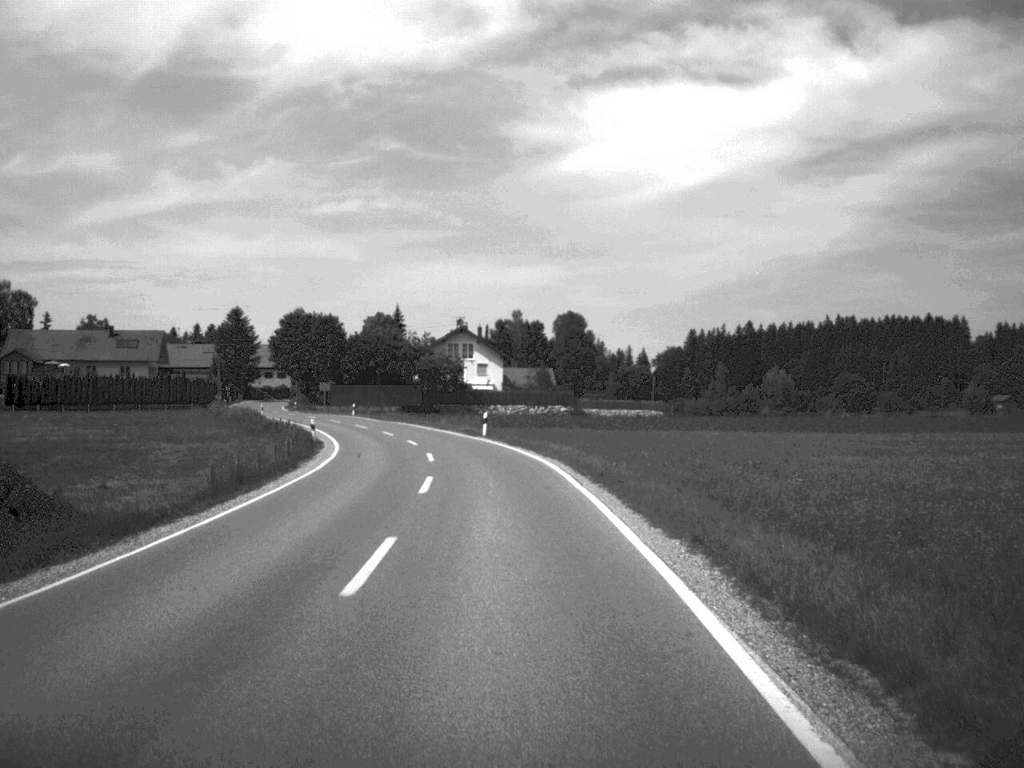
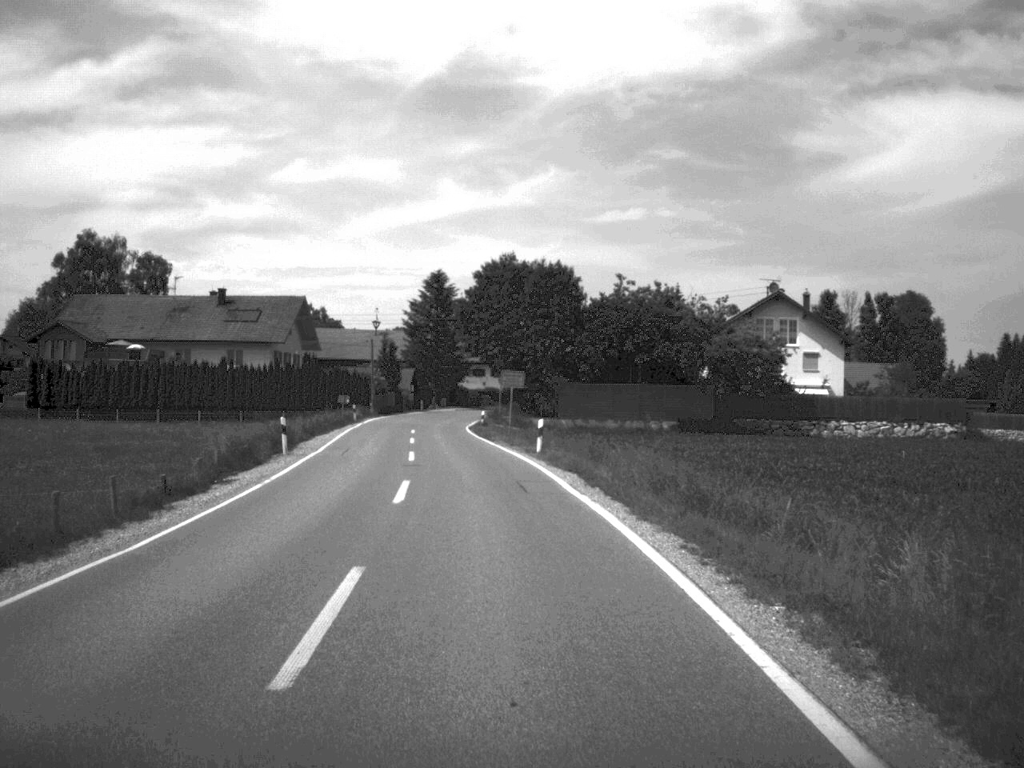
(-5.7, +61.4) m; -13°
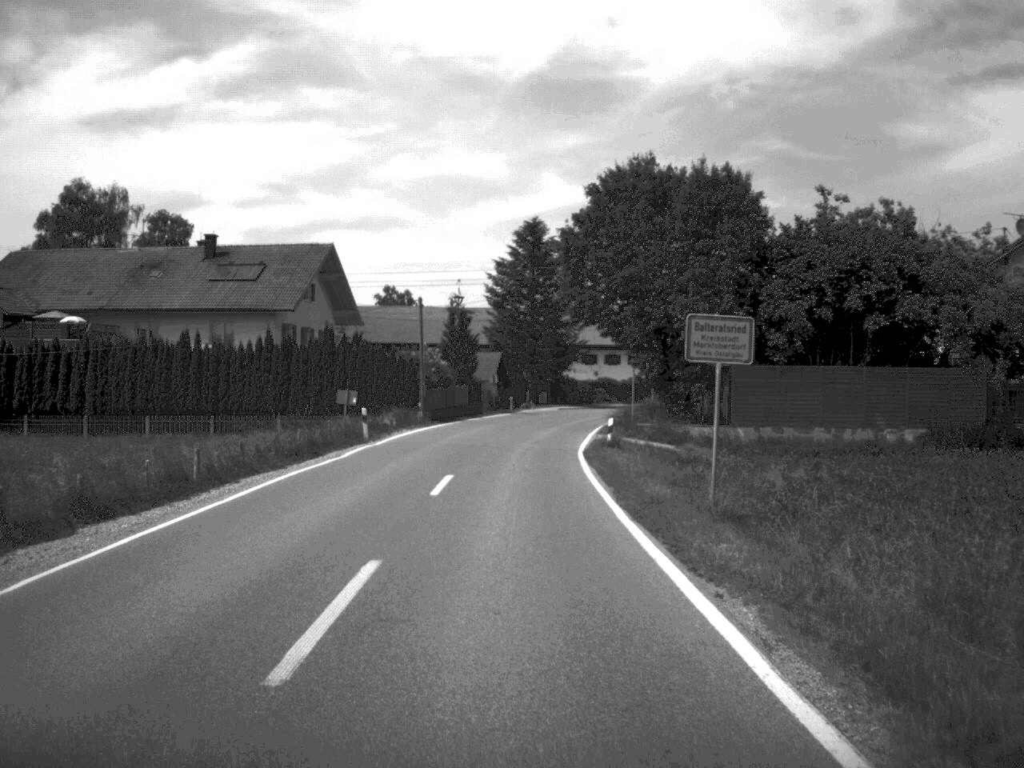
(-1.7, +35.0) m; -5°
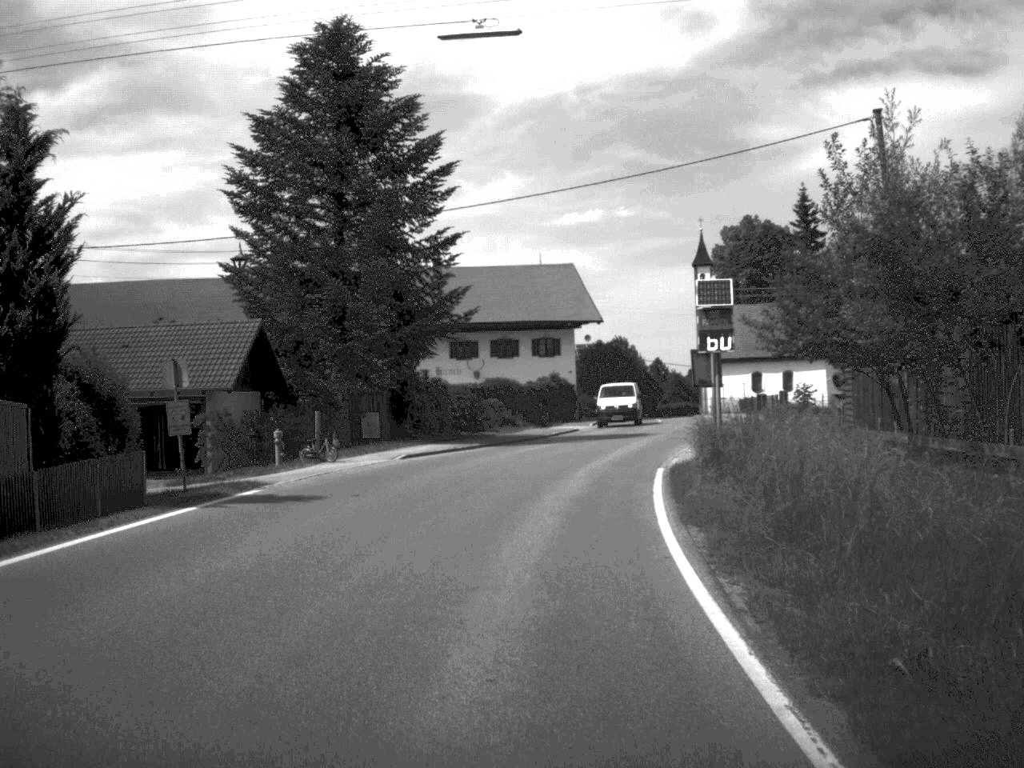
(+1.7, +53.6) m; +6°
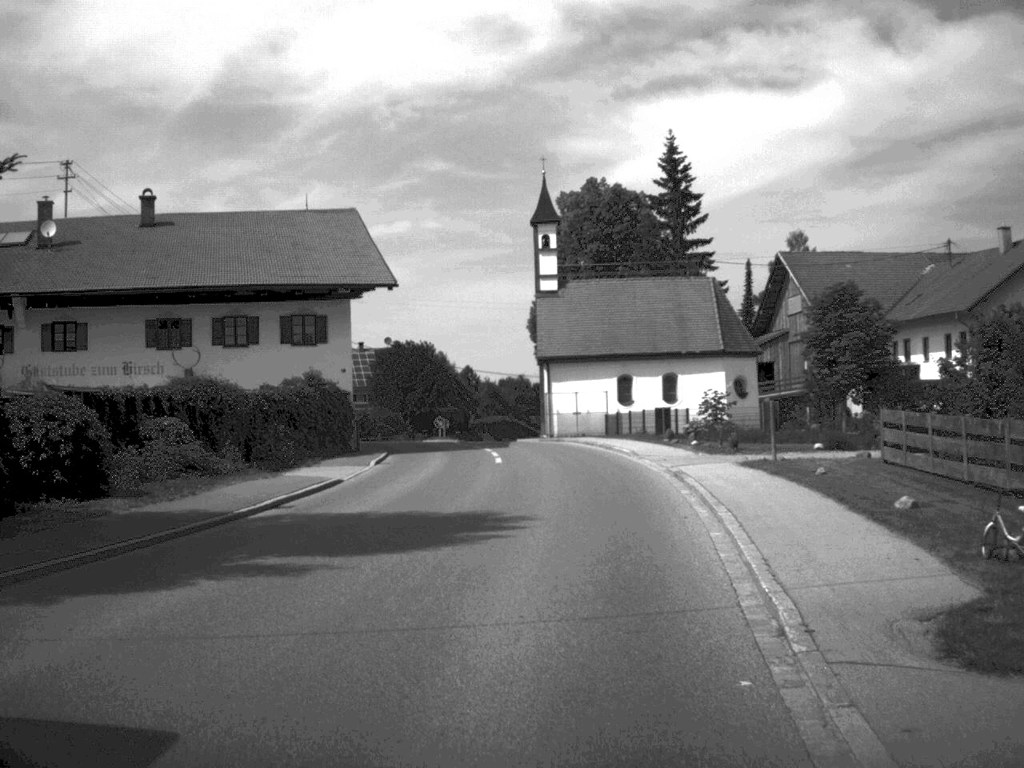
(+1.9, +27.5) m; +9°
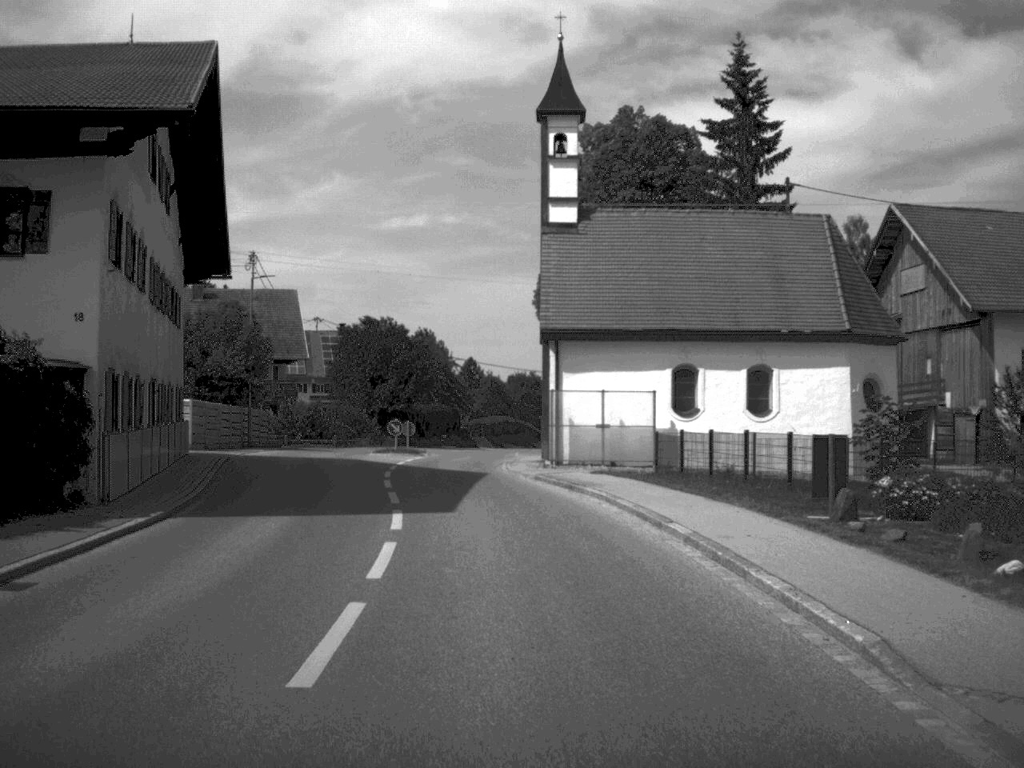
(+0.5, +24.4) m; -1°
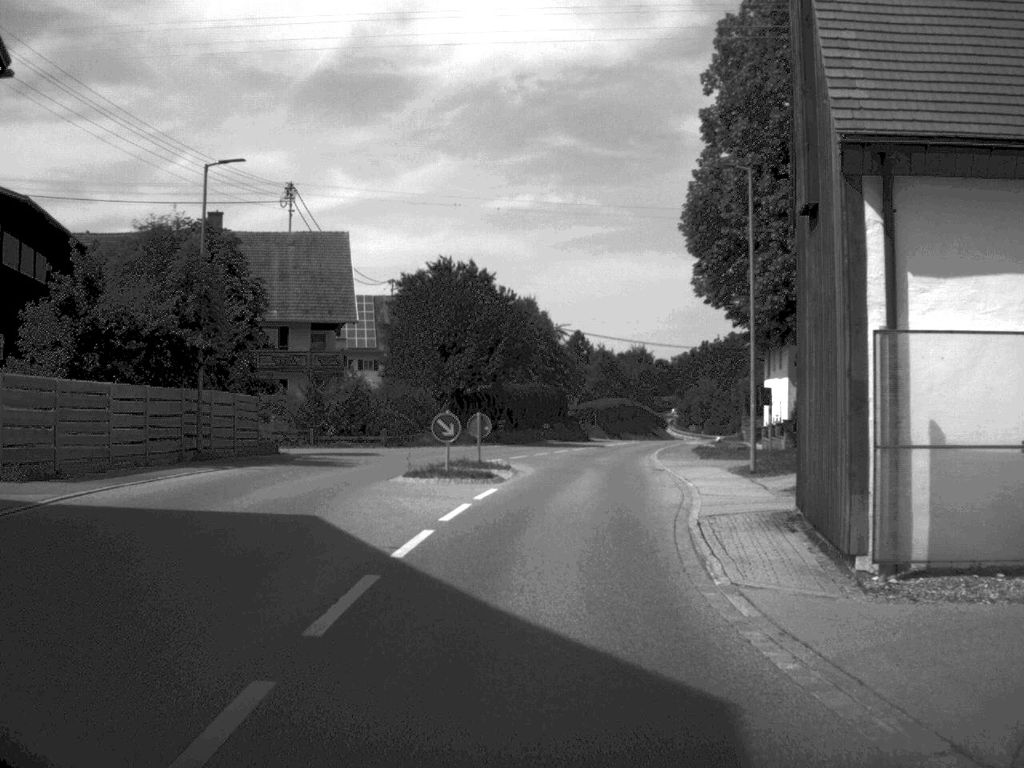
(-1.3, +24.9) m; -4°
